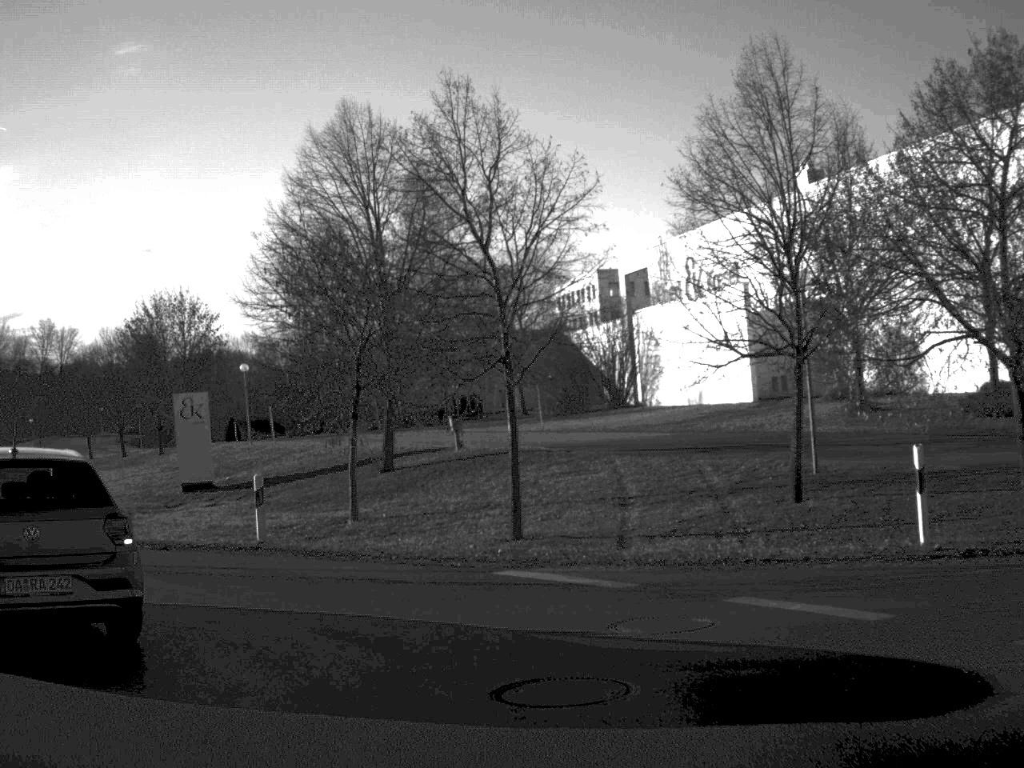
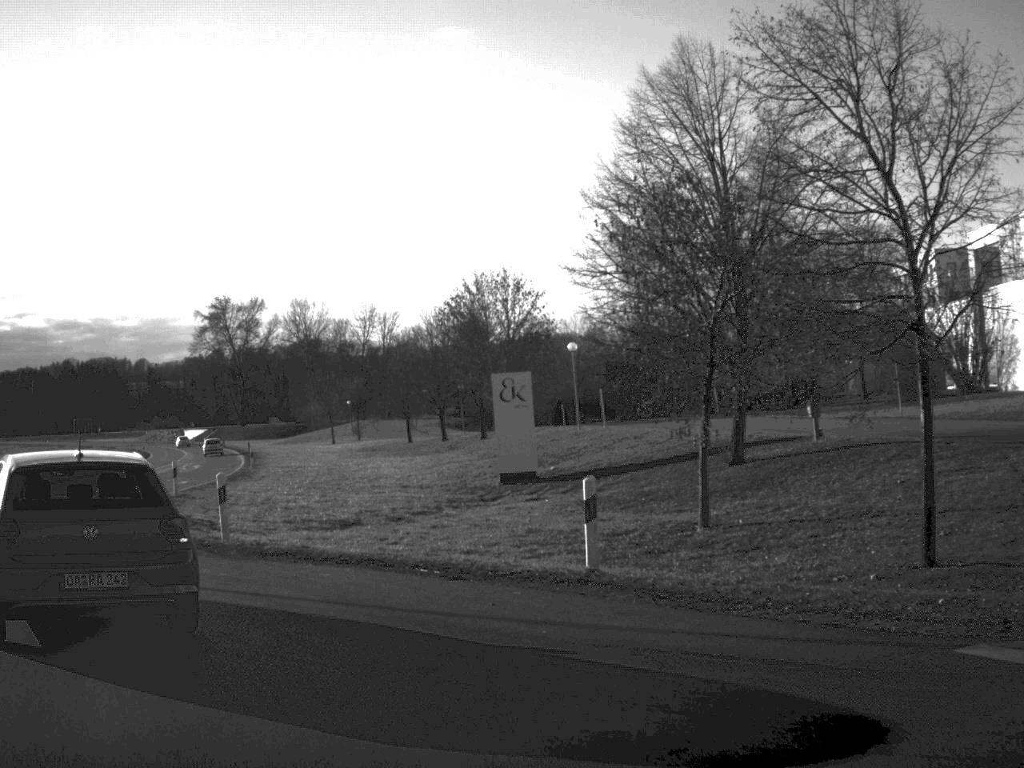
(-0.6, +4.6) m; -15°
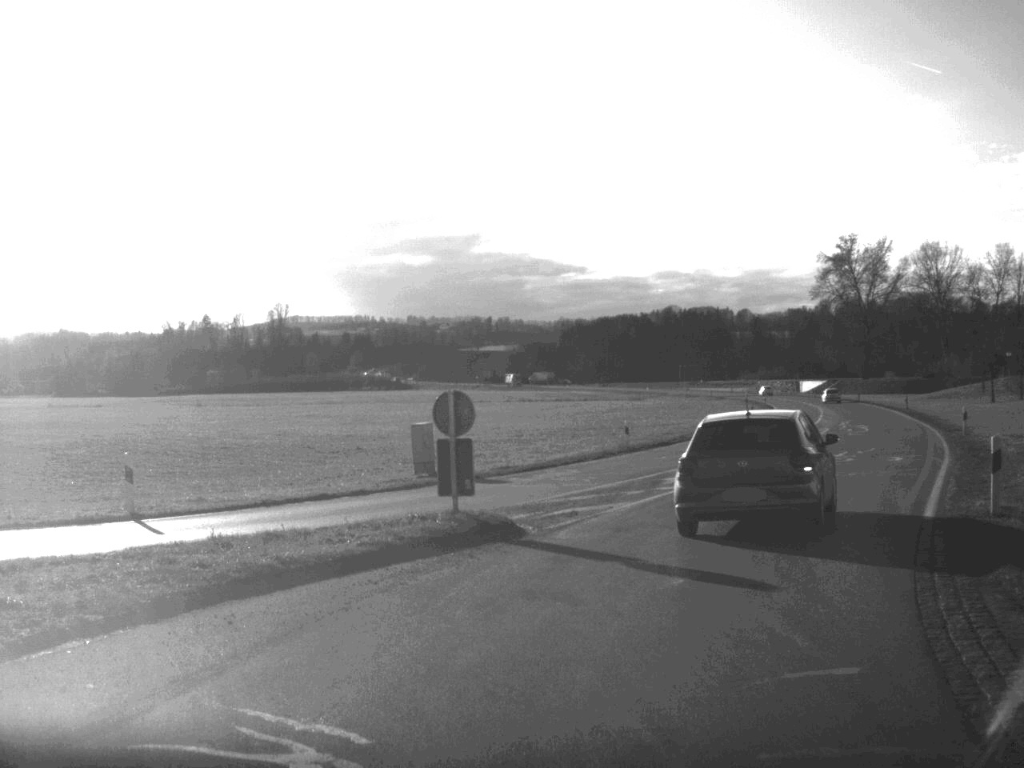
(-7.1, +18.1) m; -26°
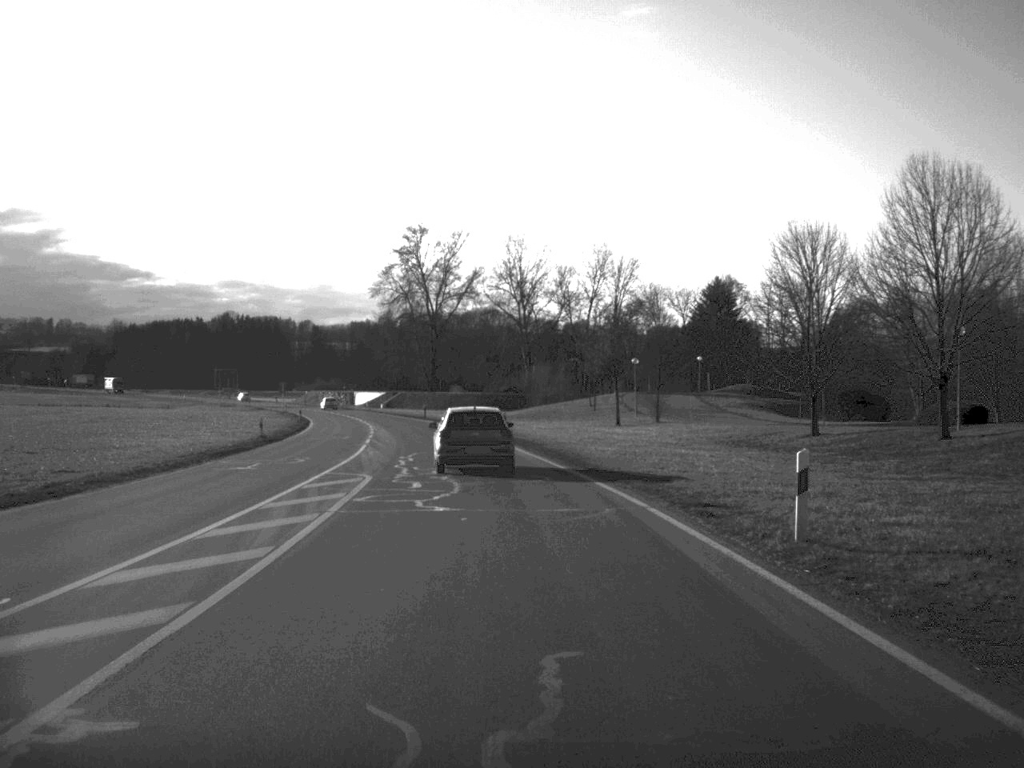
(+7.0, +29.8) m; +19°
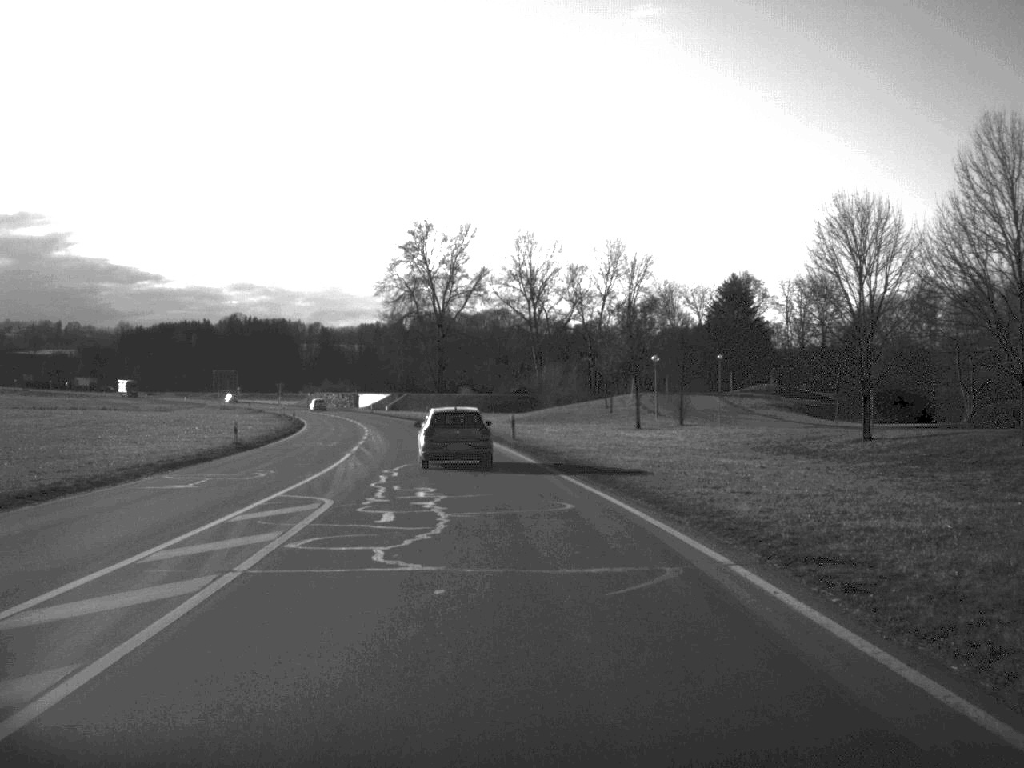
(0.0, +6.7) m; -1°
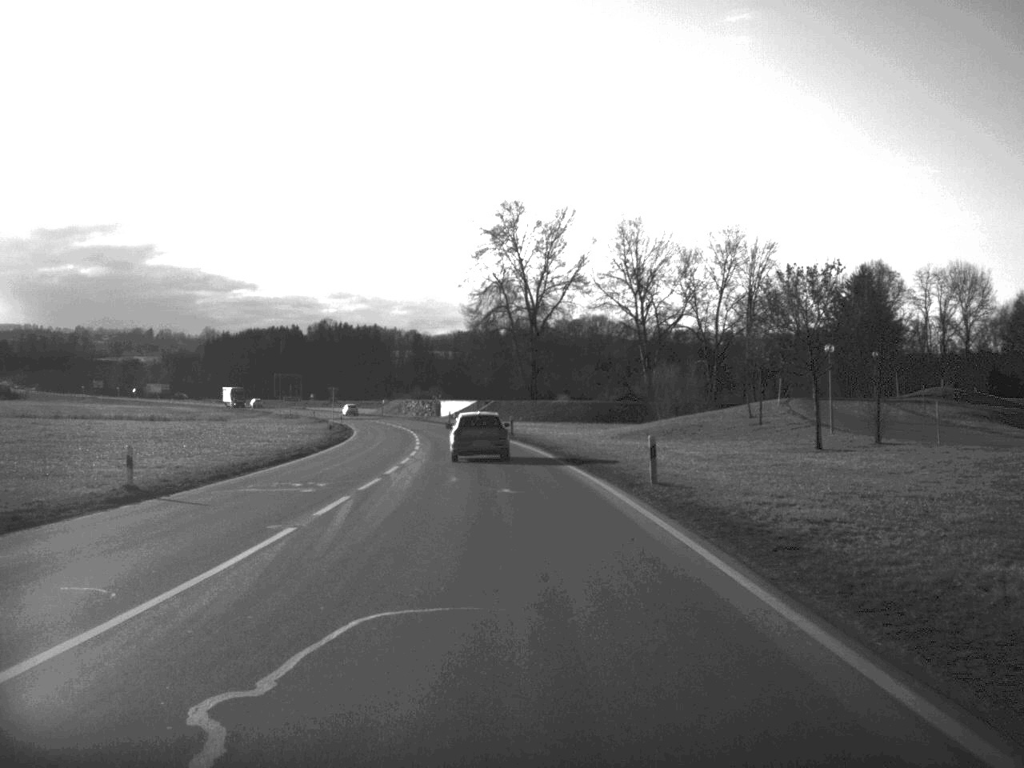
(-0.9, +22.7) m; -4°
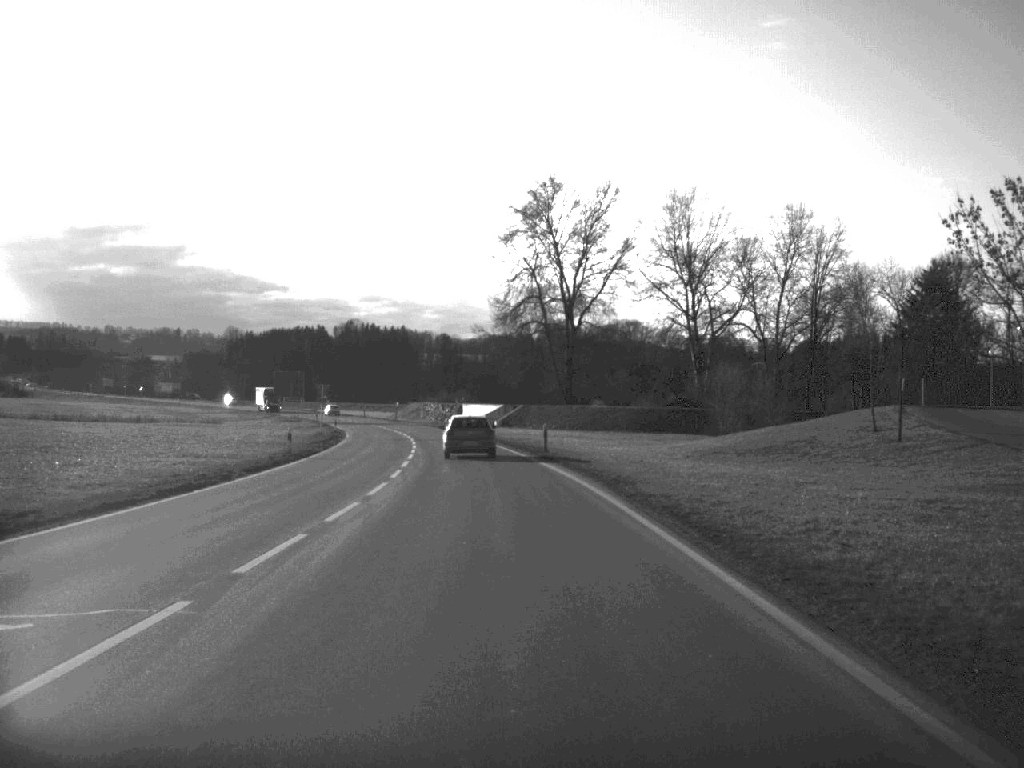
(-0.3, +19.0) m; -1°
